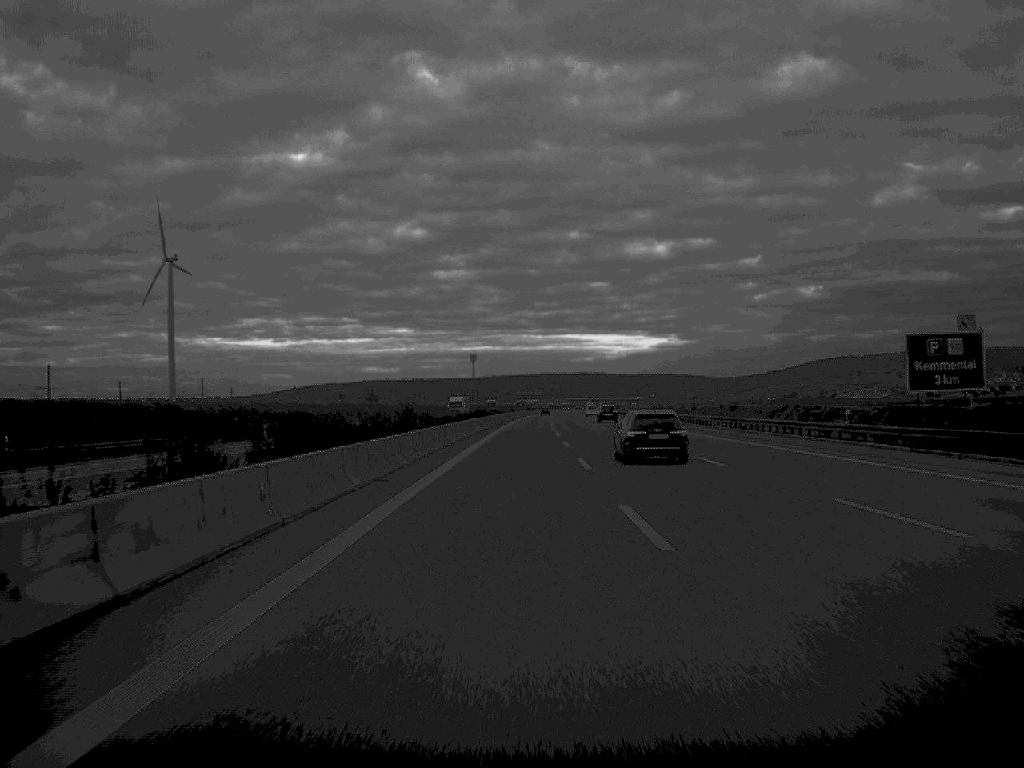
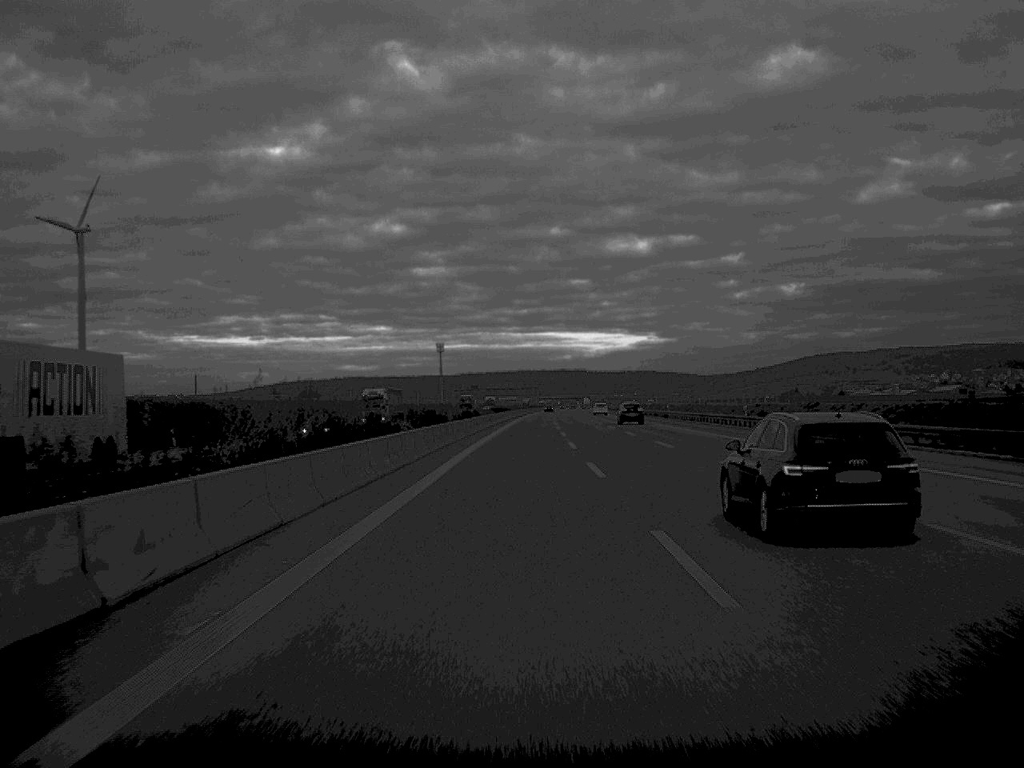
(+1.0, +130.4) m; +1°
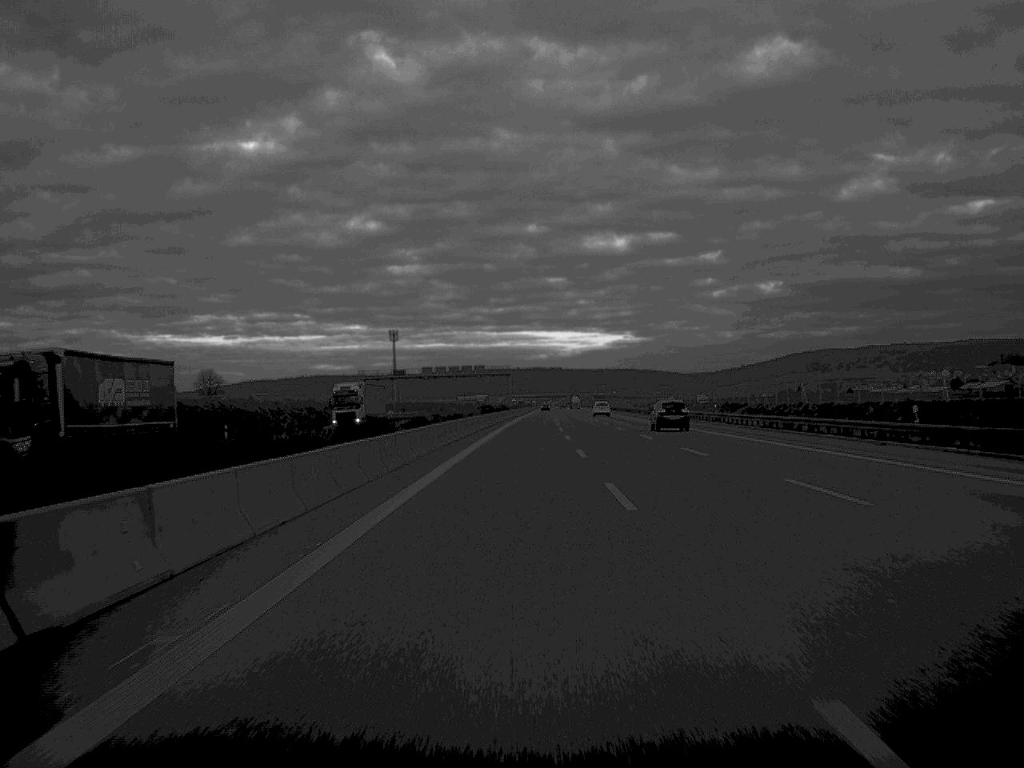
(+1.4, +134.3) m; +1°
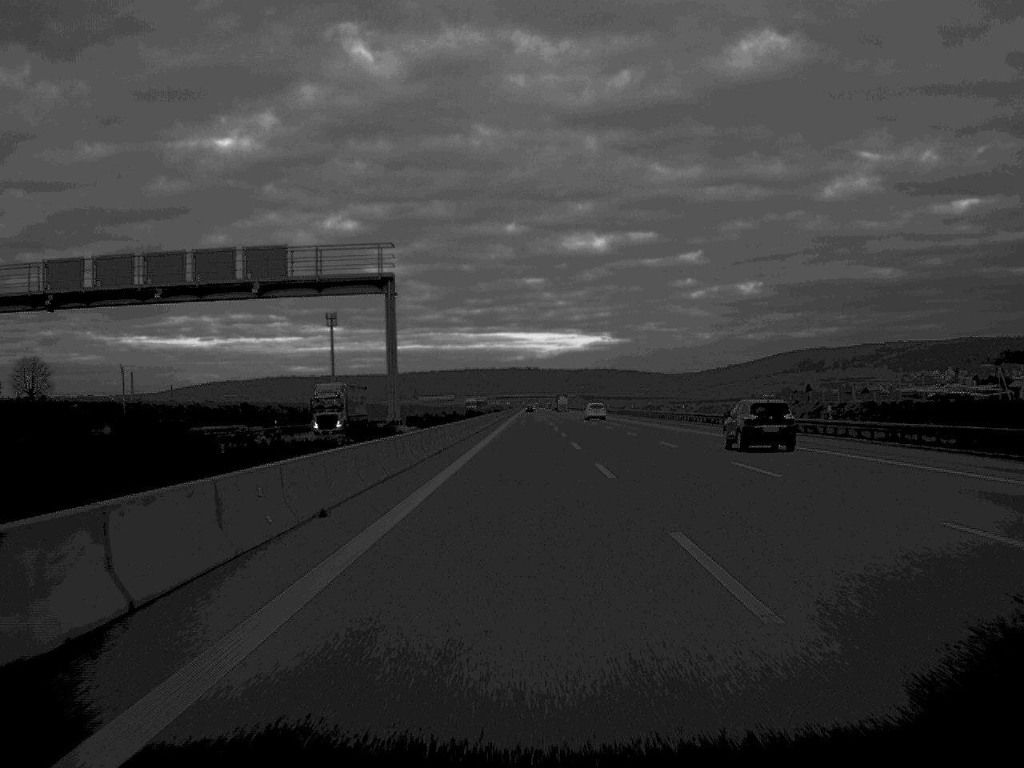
(+1.3, +134.5) m; +1°
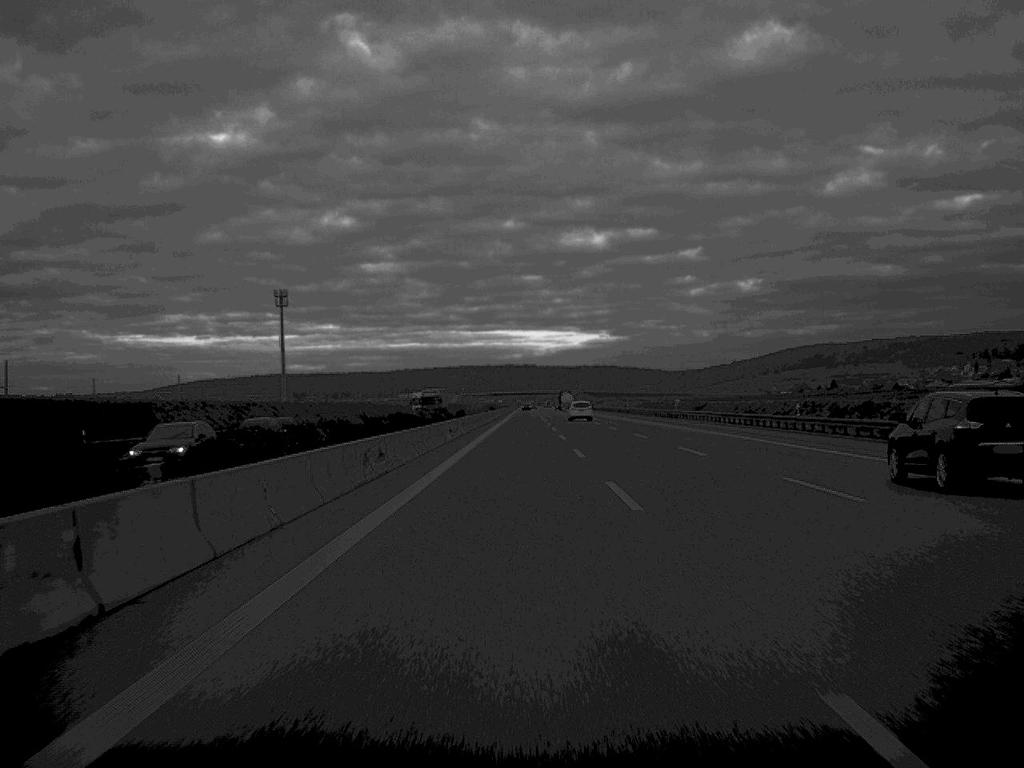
(+0.3, +98.2) m; 0°
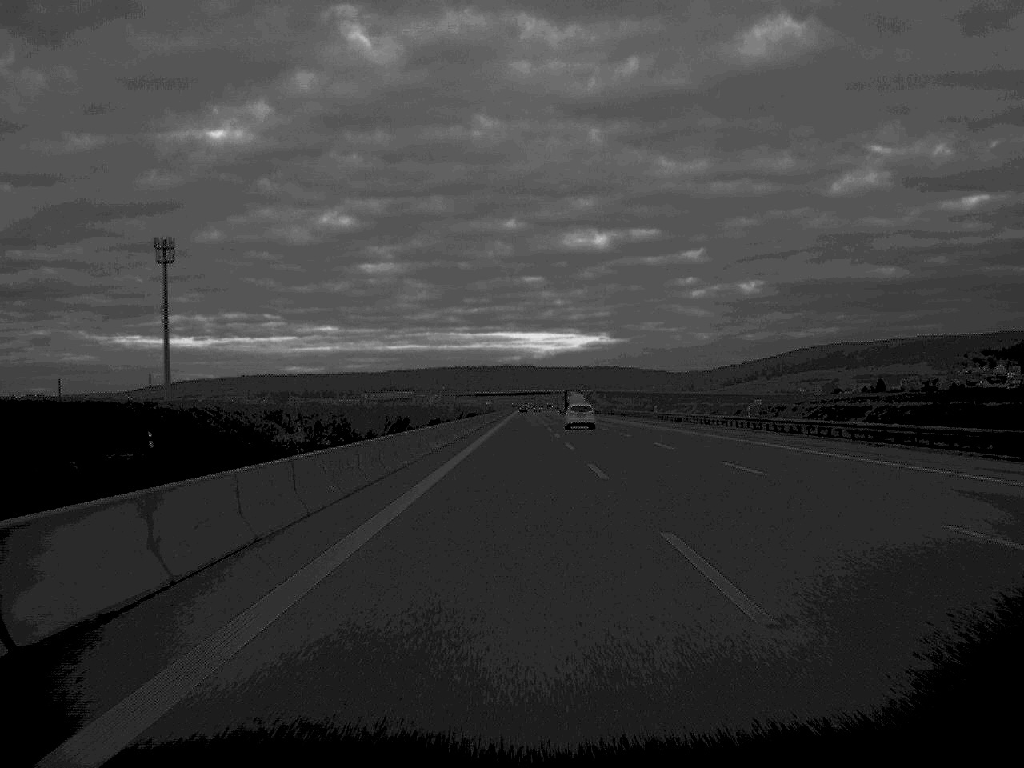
(-0.1, +134.5) m; 0°
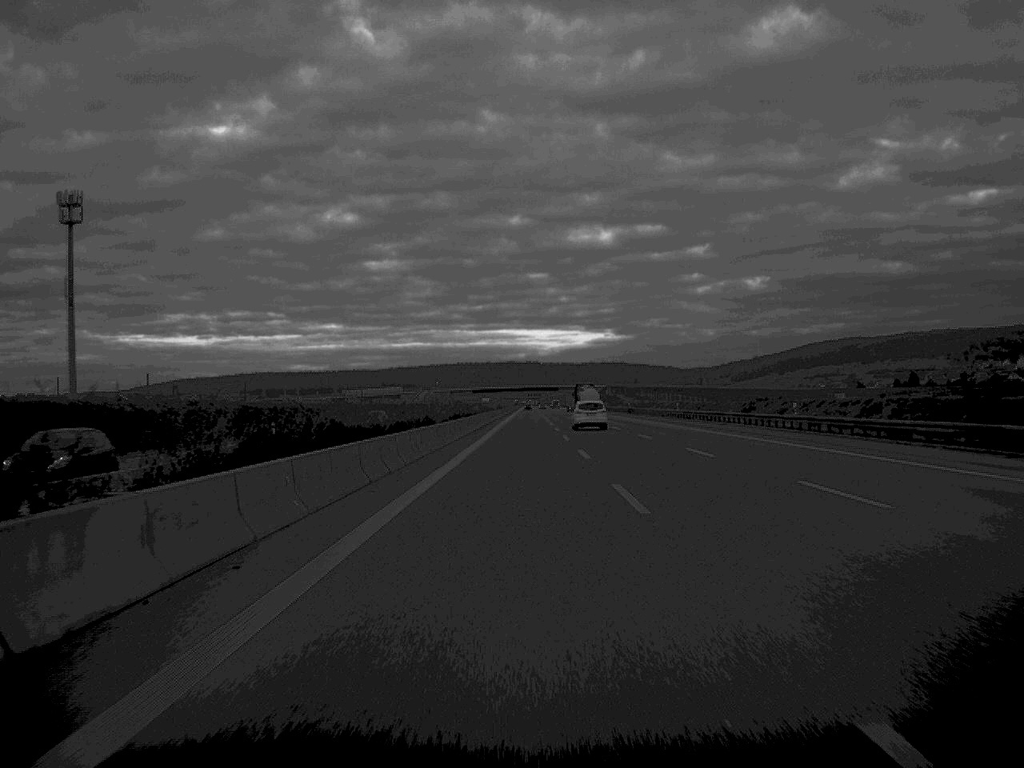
(-0.1, +63.5) m; 0°
